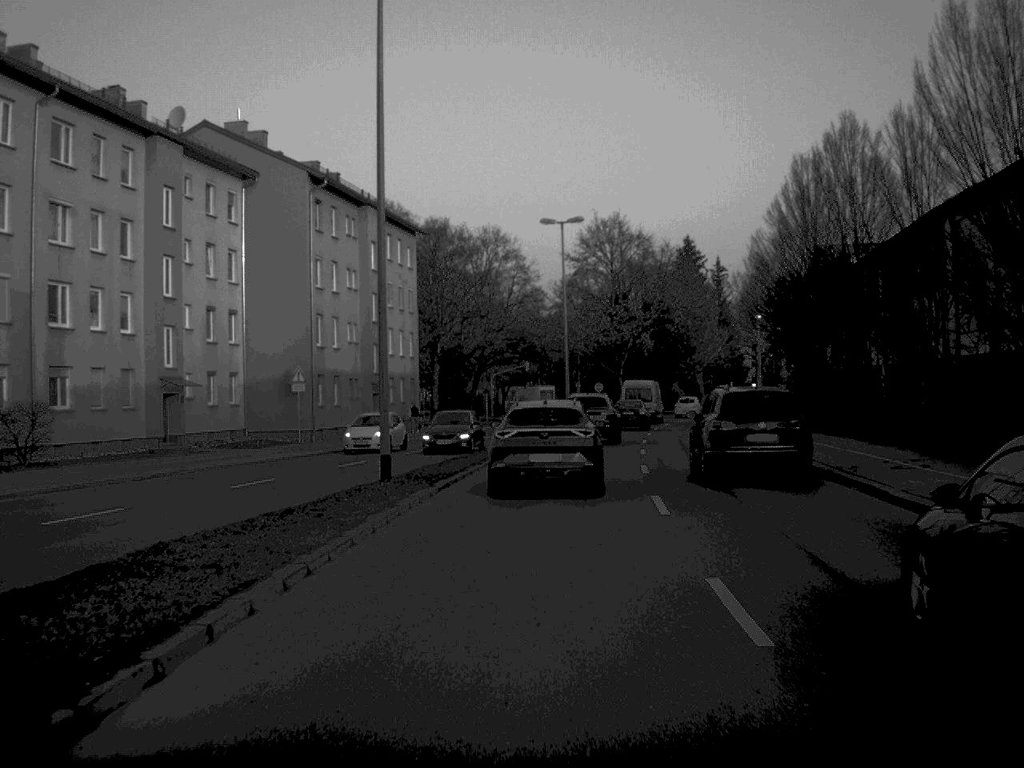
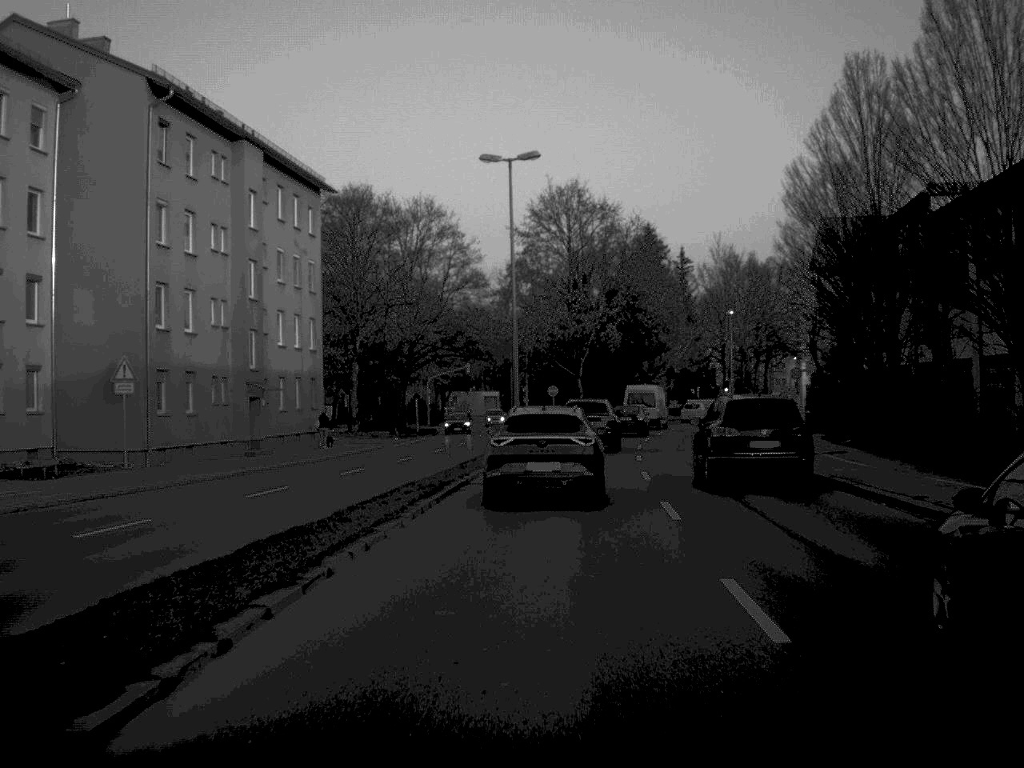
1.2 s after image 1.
(+0.4, +17.8) m; +2°
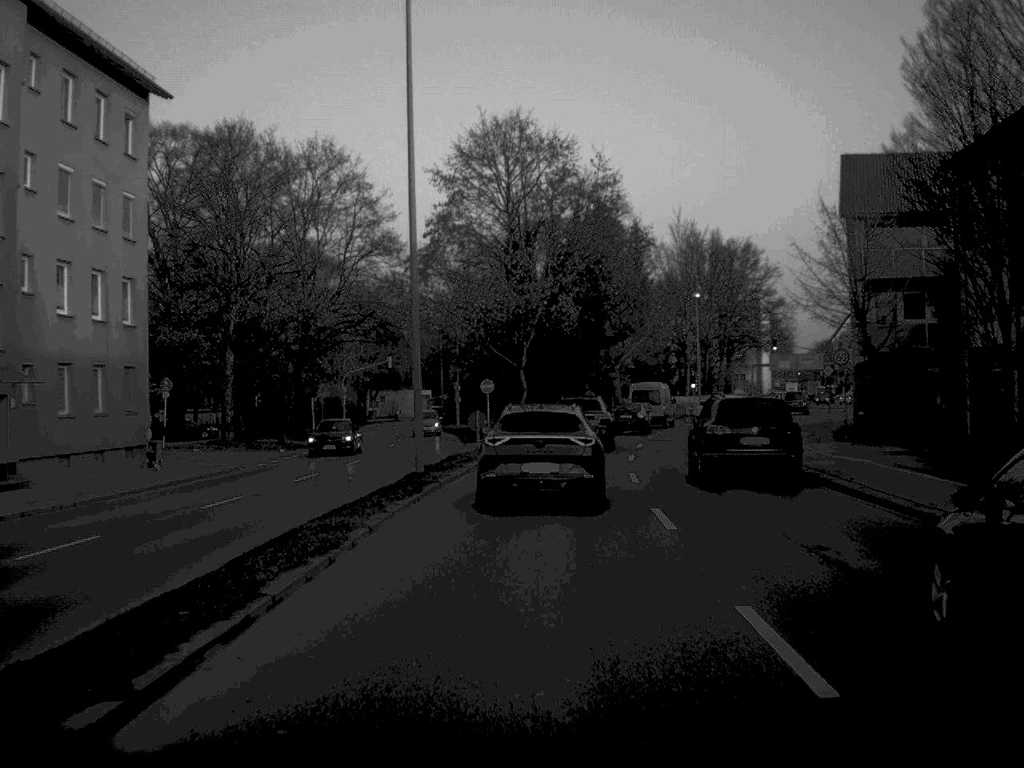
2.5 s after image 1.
(+0.5, +19.4) m; +3°
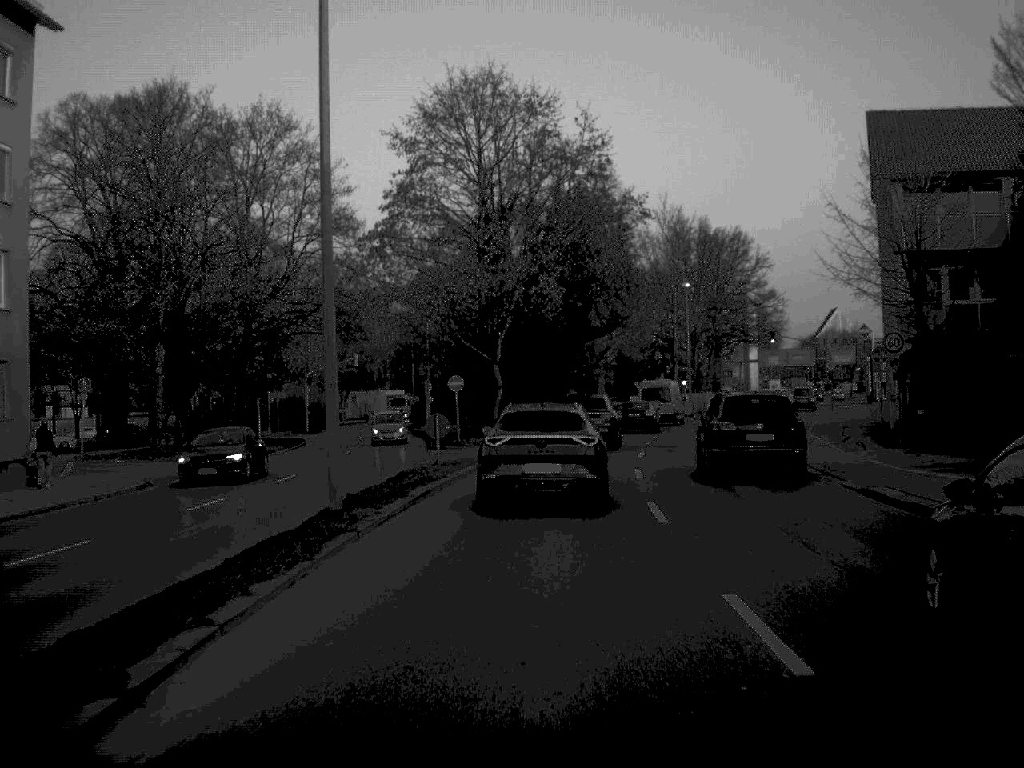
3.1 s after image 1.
(+0.1, +8.5) m; +1°
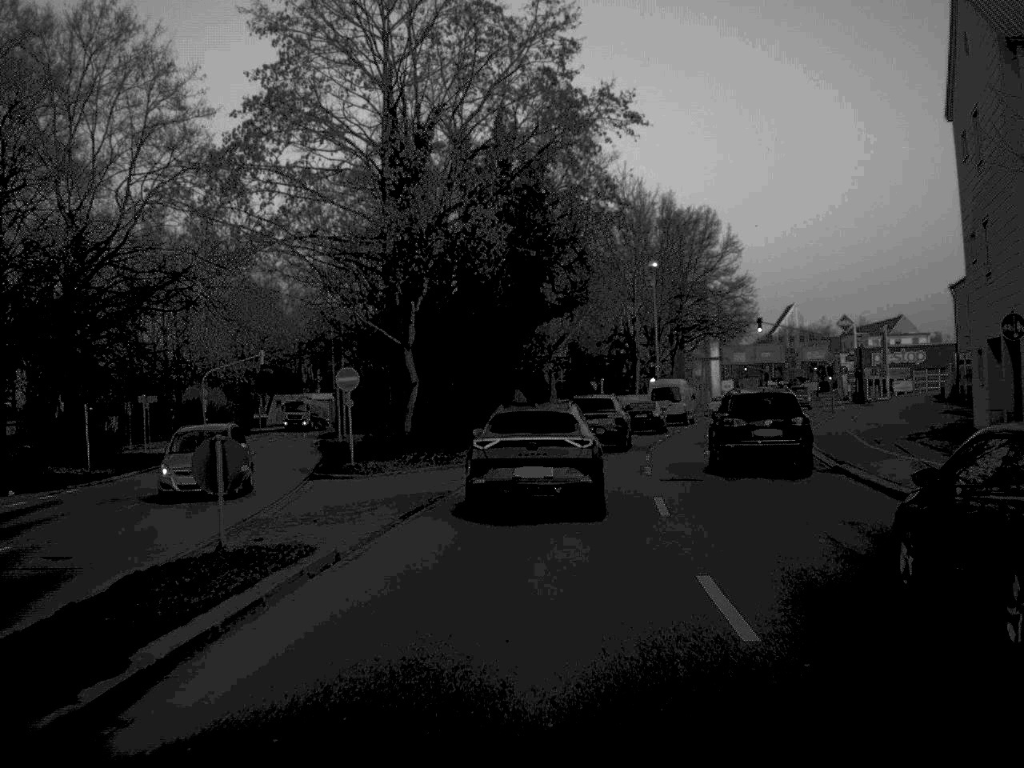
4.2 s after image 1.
(+0.4, +17.0) m; +3°
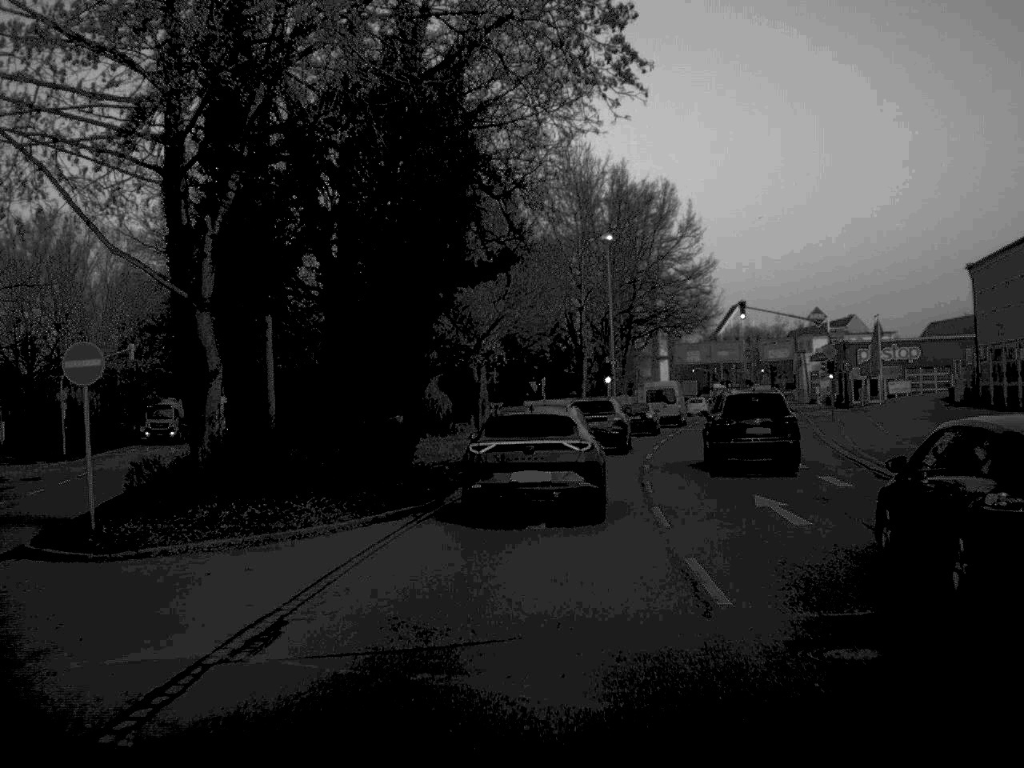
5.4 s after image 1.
(+0.4, +16.5) m; +3°
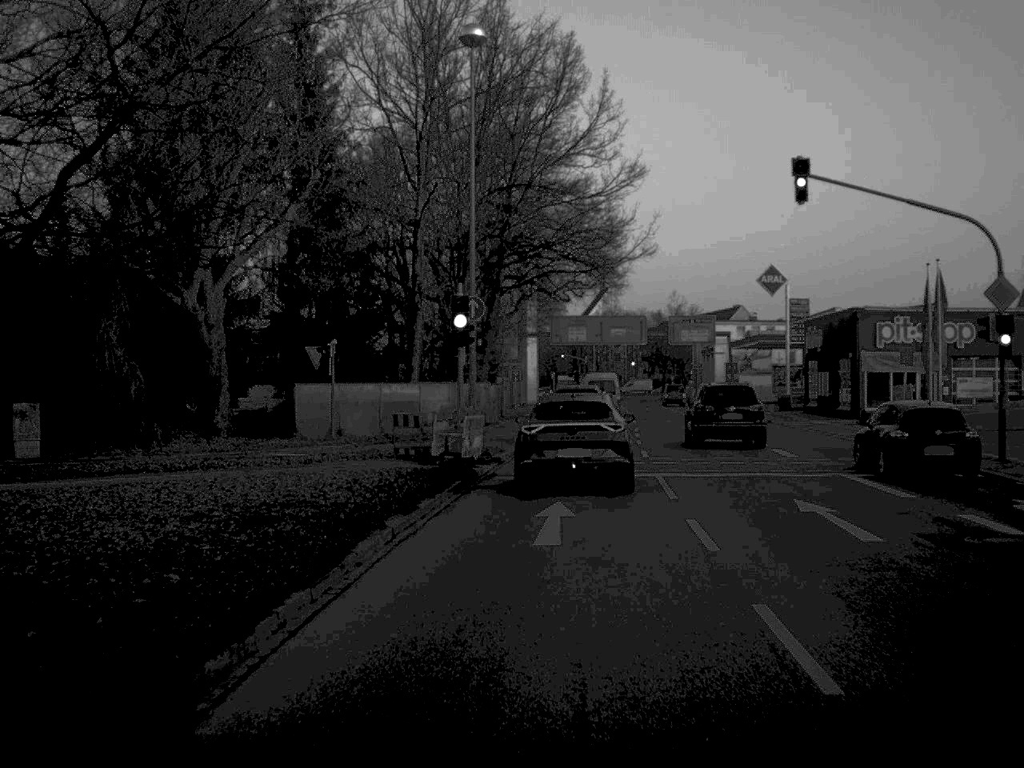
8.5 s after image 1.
(+2.3, +39.2) m; +7°
